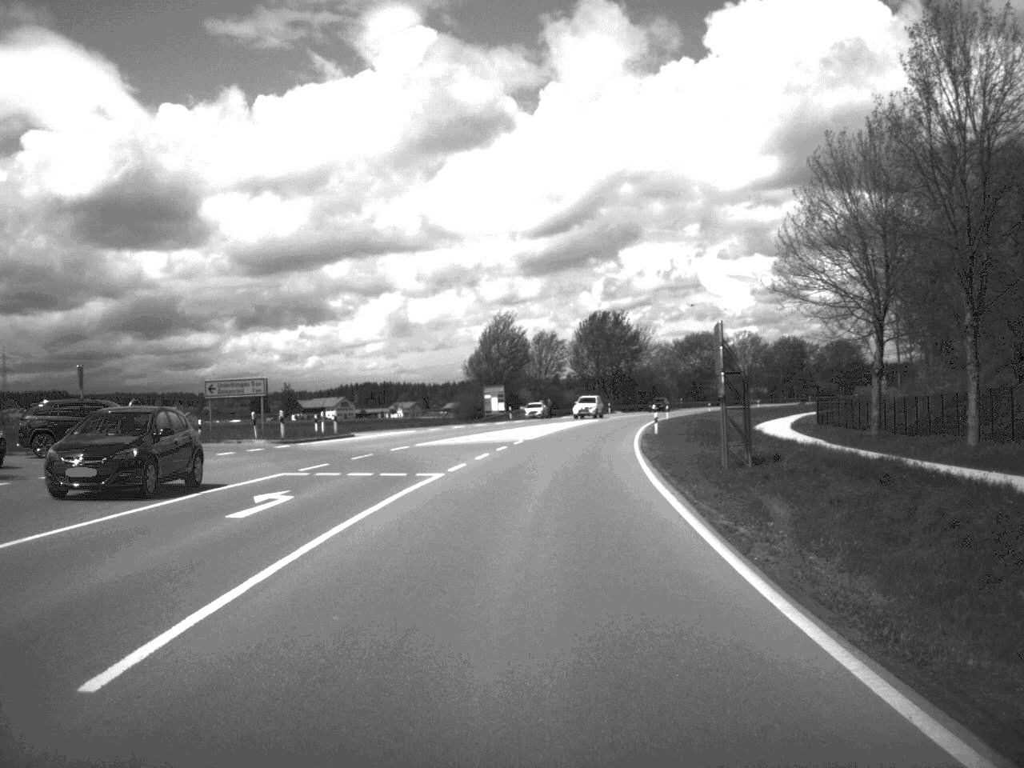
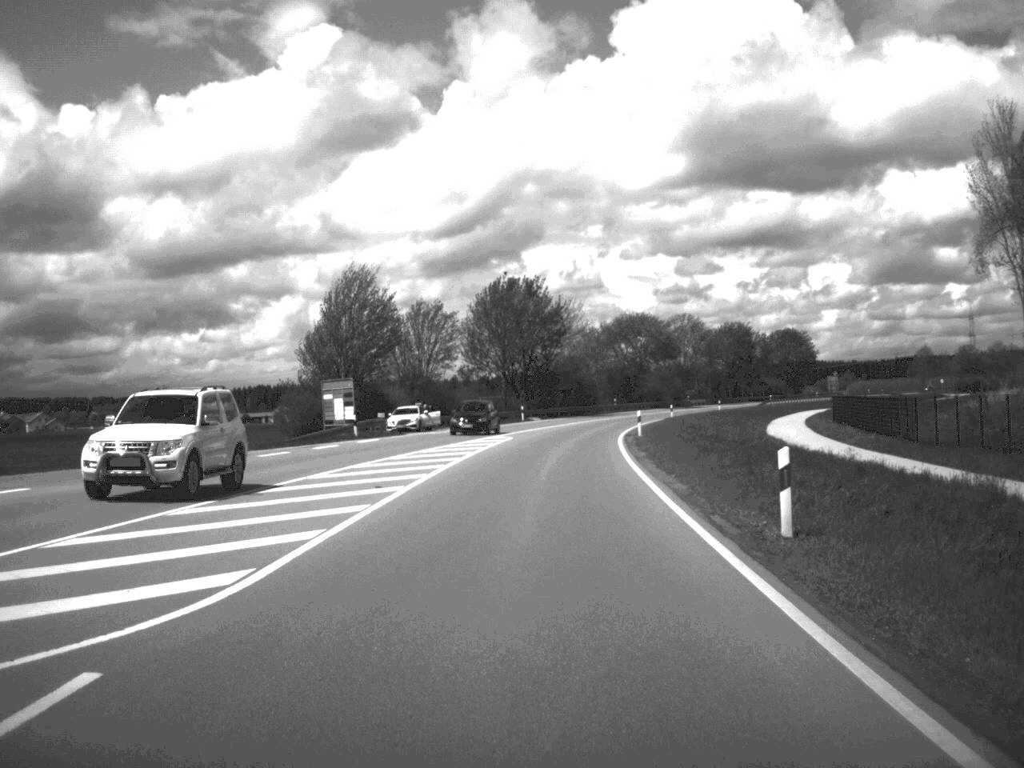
(+1.6, +41.6) m; +4°
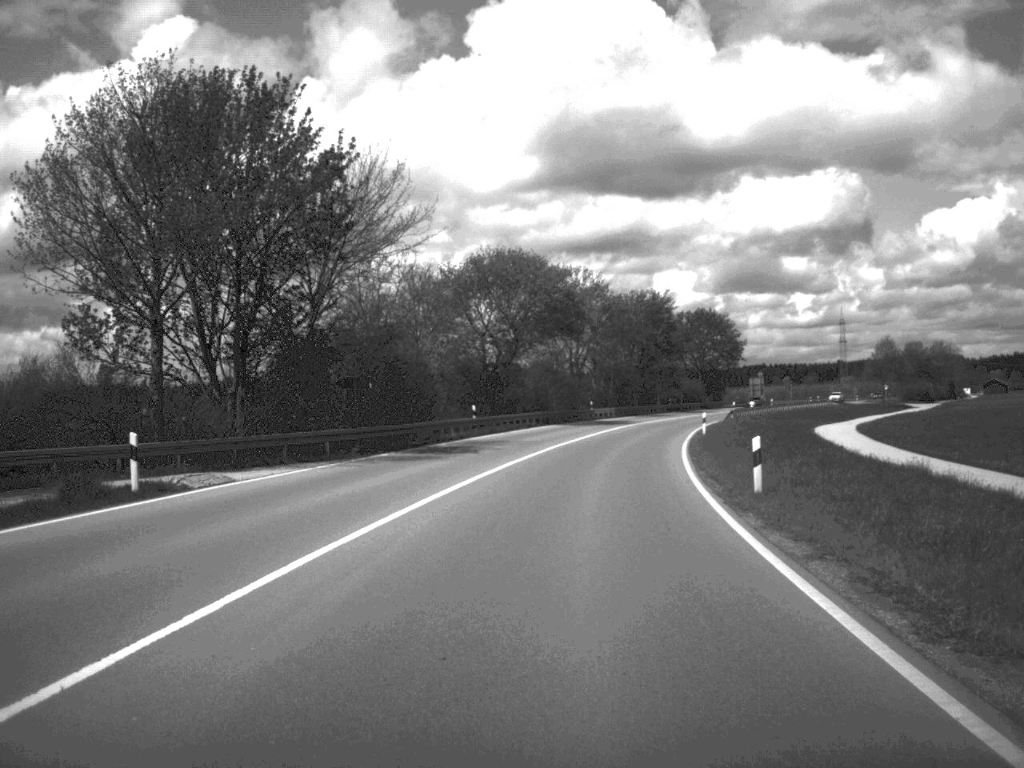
(+3.4, +65.8) m; +7°
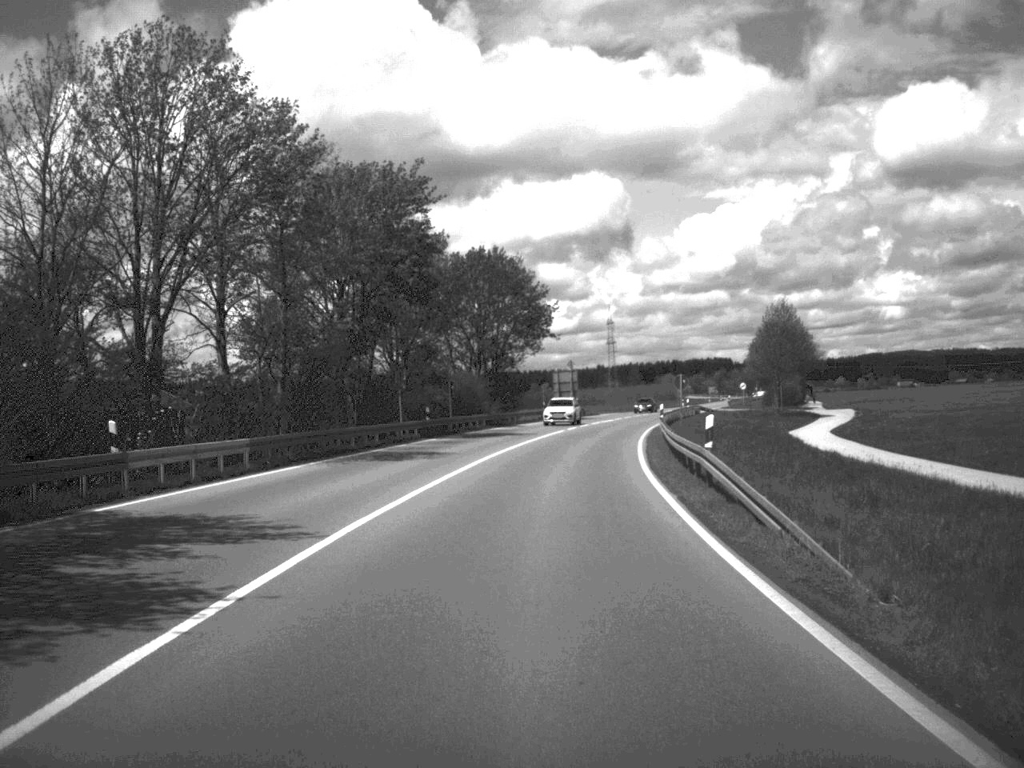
(+7.2, +69.2) m; +11°
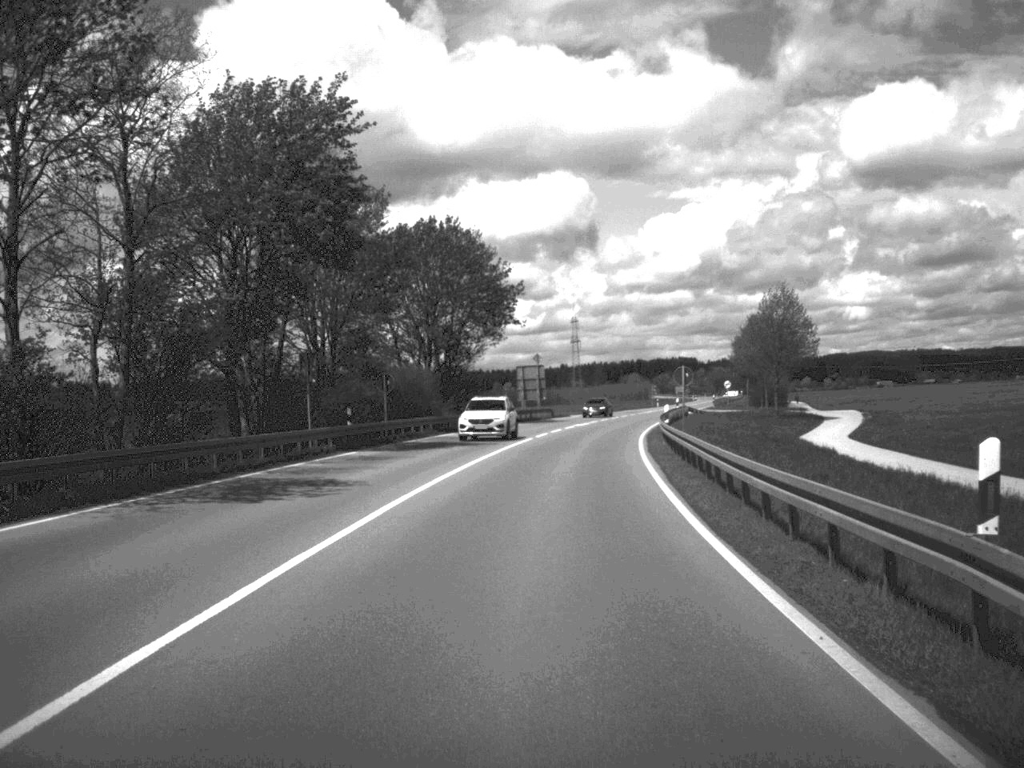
(+0.2, +14.4) m; +2°
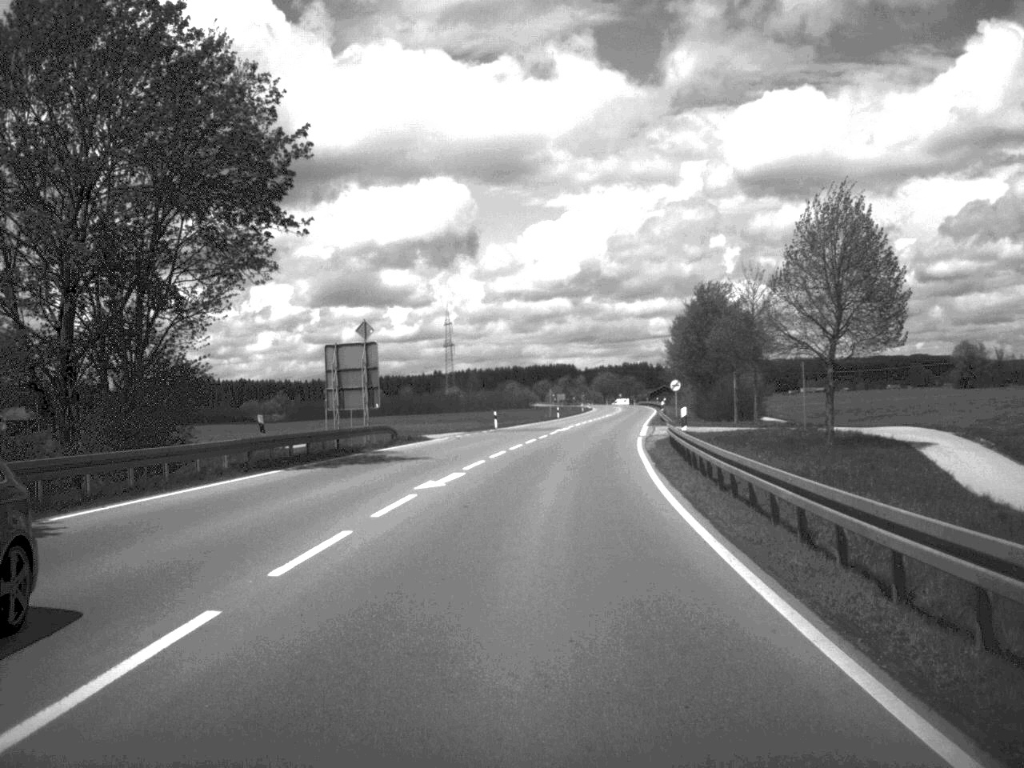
(+2.1, +45.6) m; +5°
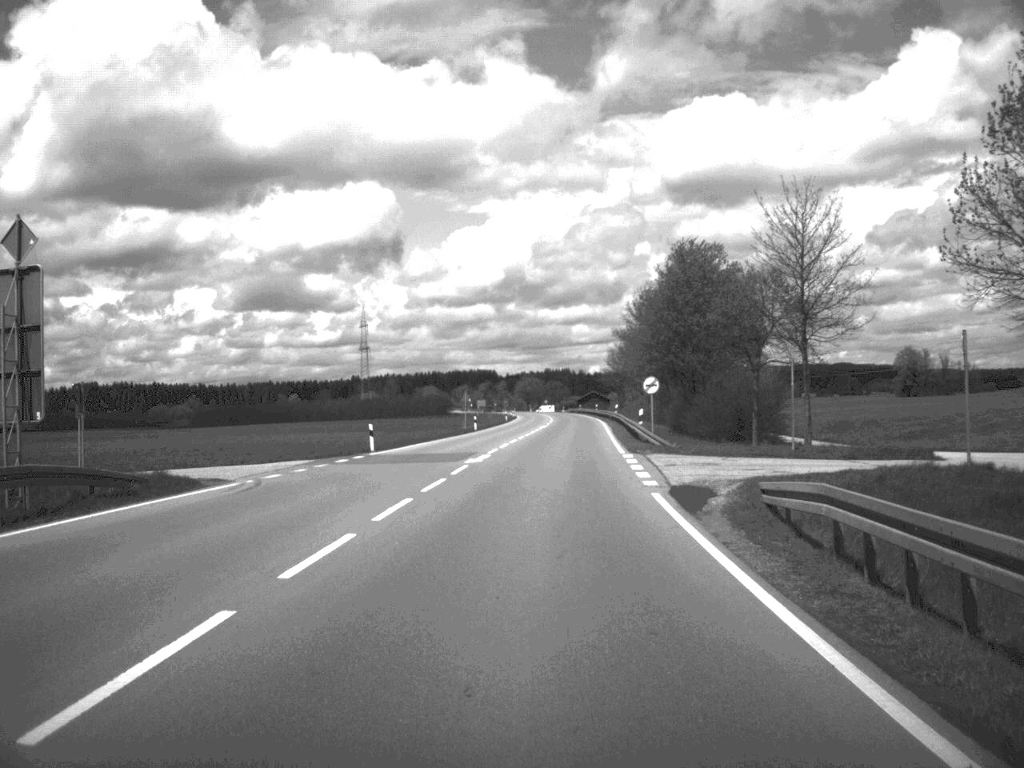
(+0.9, +29.1) m; +3°
